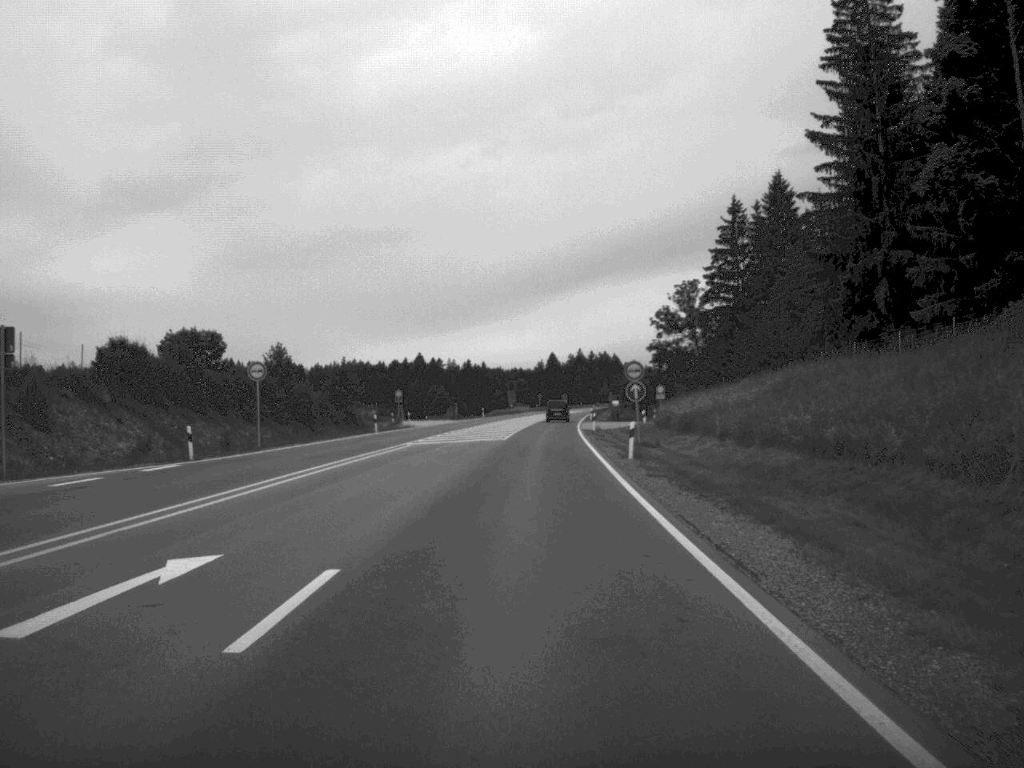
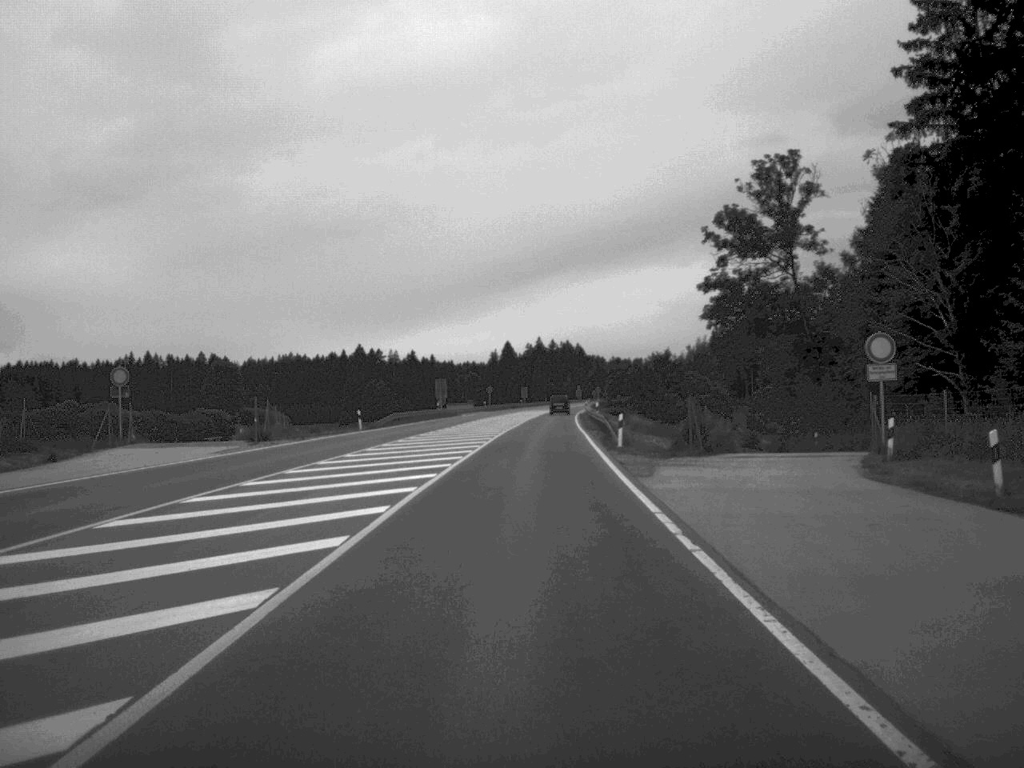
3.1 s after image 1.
(+1.5, +79.3) m; +2°
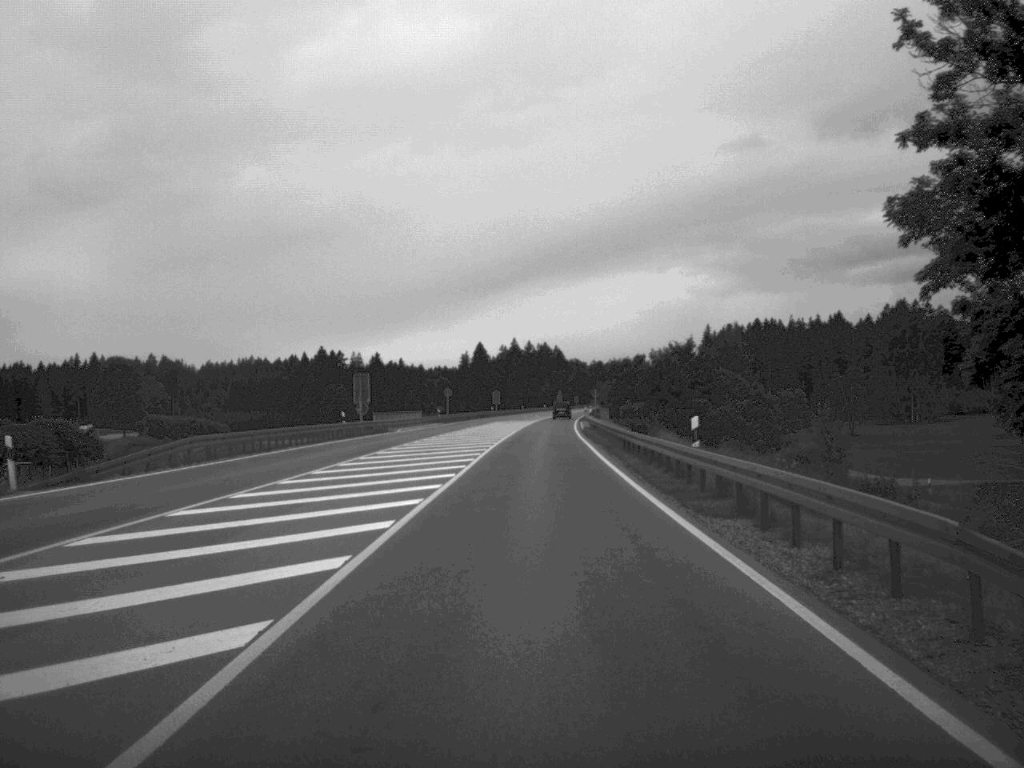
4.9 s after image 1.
(+0.3, +46.0) m; +1°
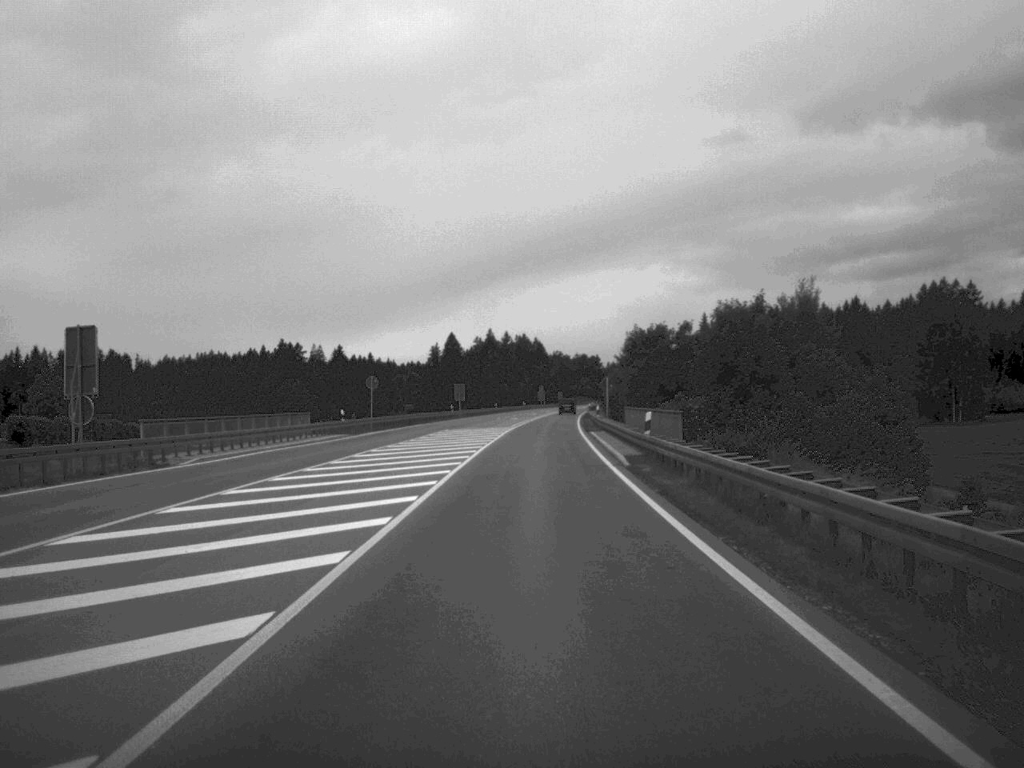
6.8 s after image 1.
(+0.4, +48.1) m; +1°
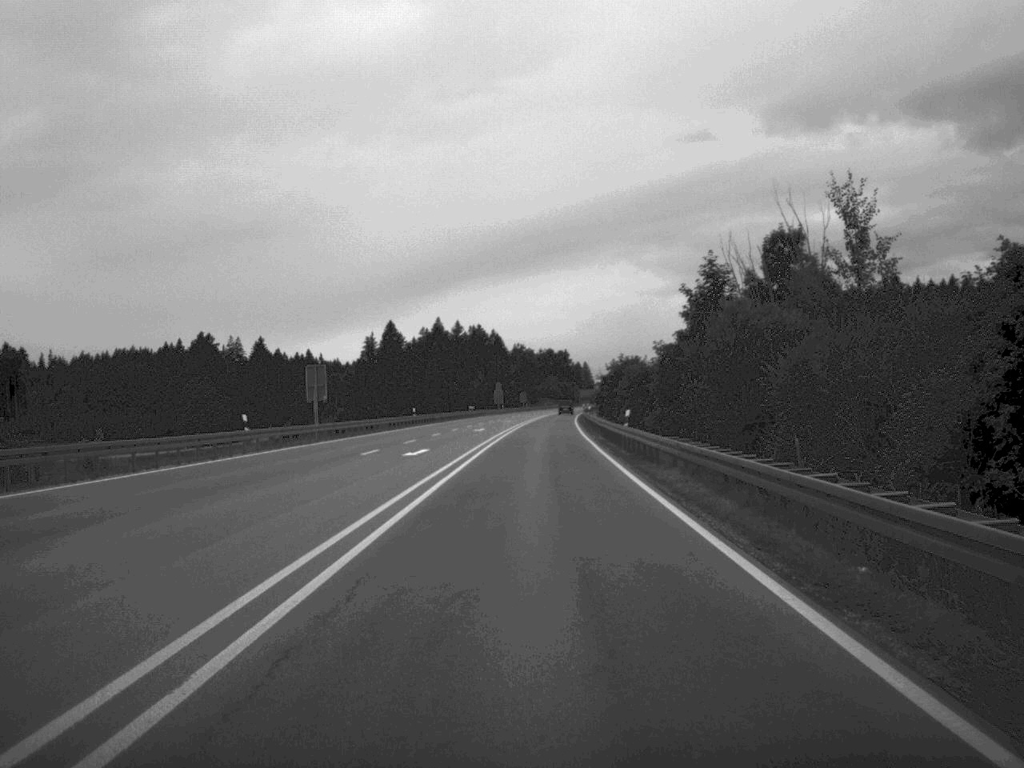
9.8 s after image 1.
(+1.1, +77.0) m; +2°
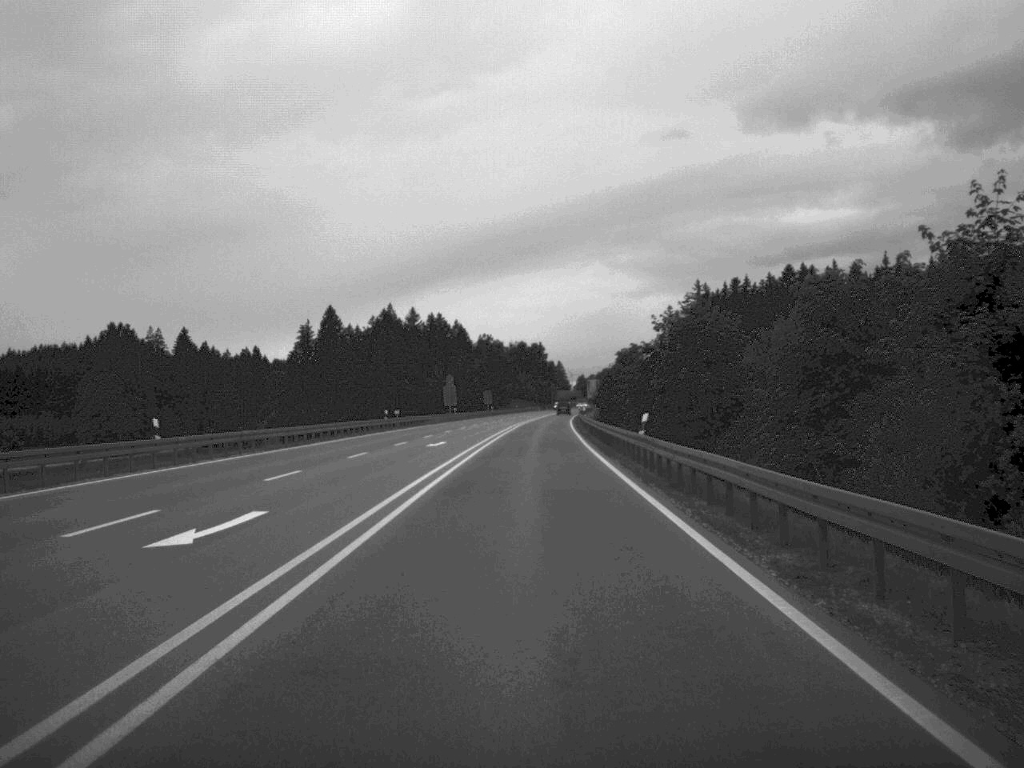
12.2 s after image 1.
(+0.7, +60.8) m; +1°
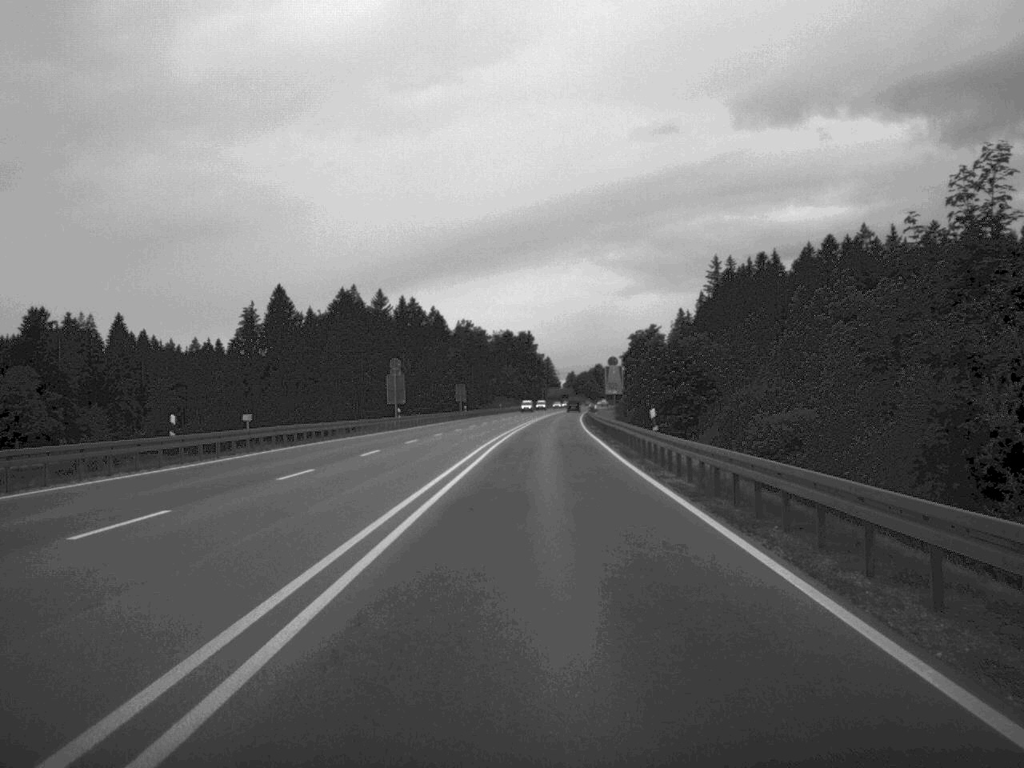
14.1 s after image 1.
(0.0, +48.1) m; 0°
